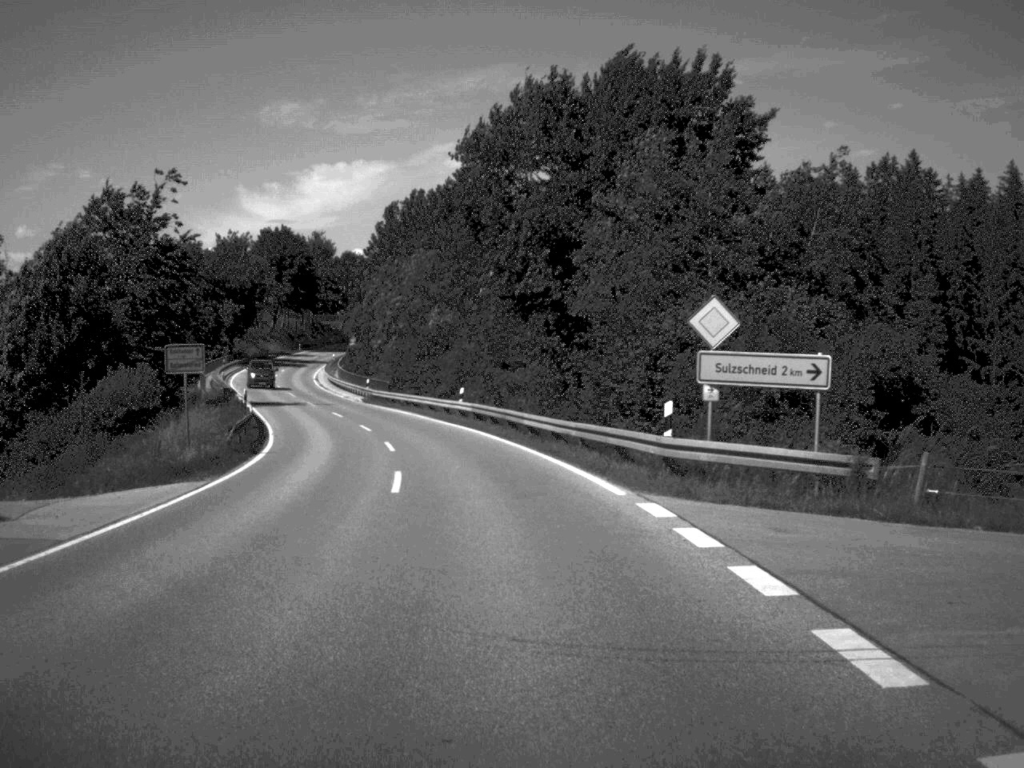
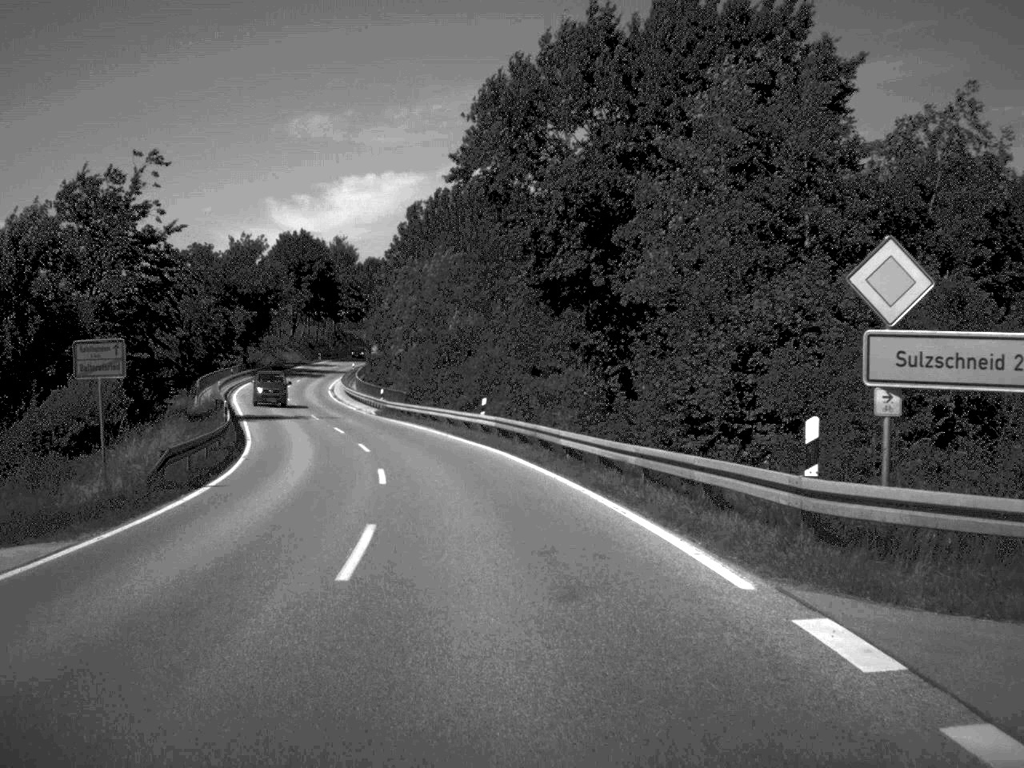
(-0.1, +8.3) m; -1°
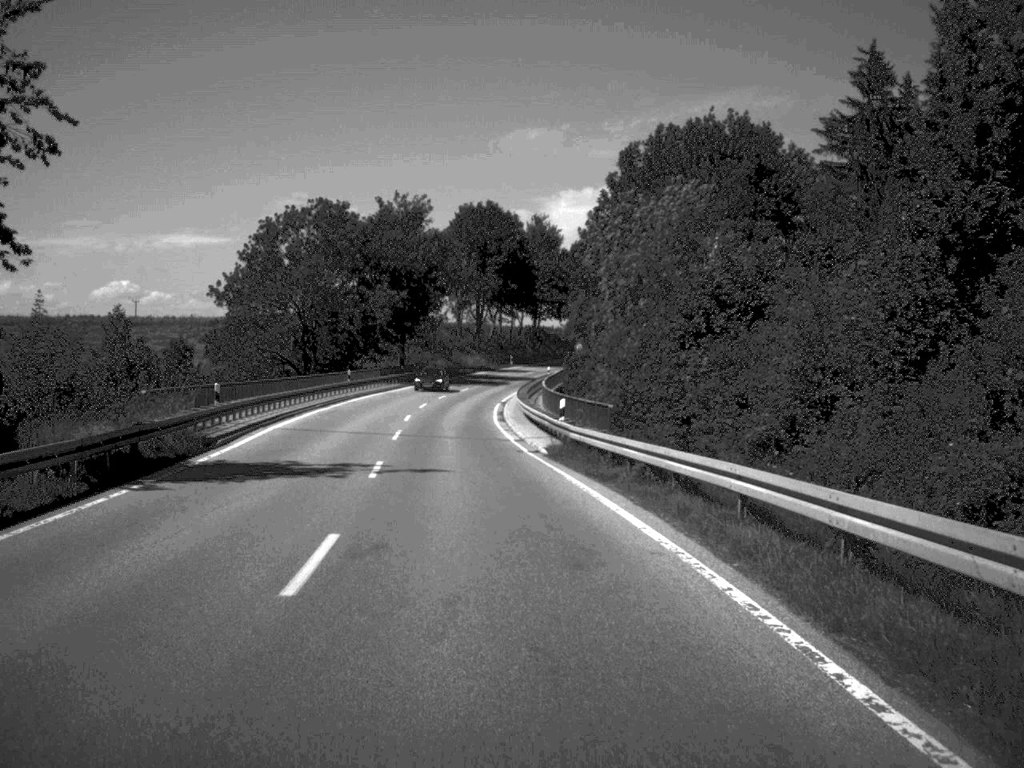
(-2.9, +36.3) m; -10°
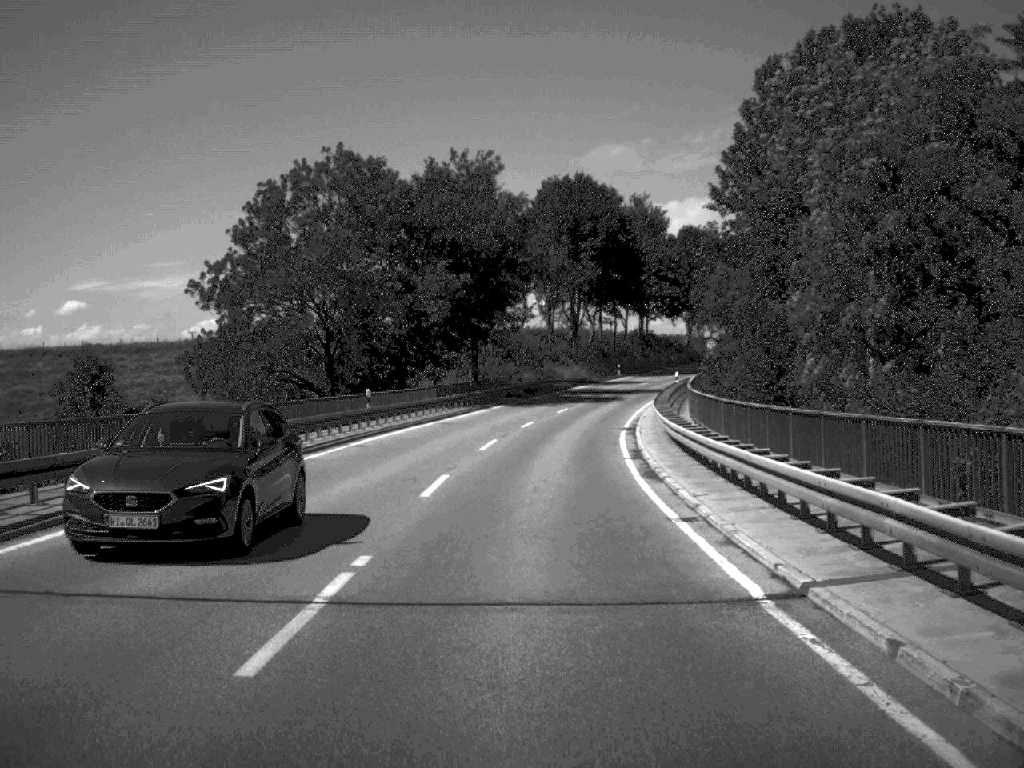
(-1.3, +26.8) m; -4°
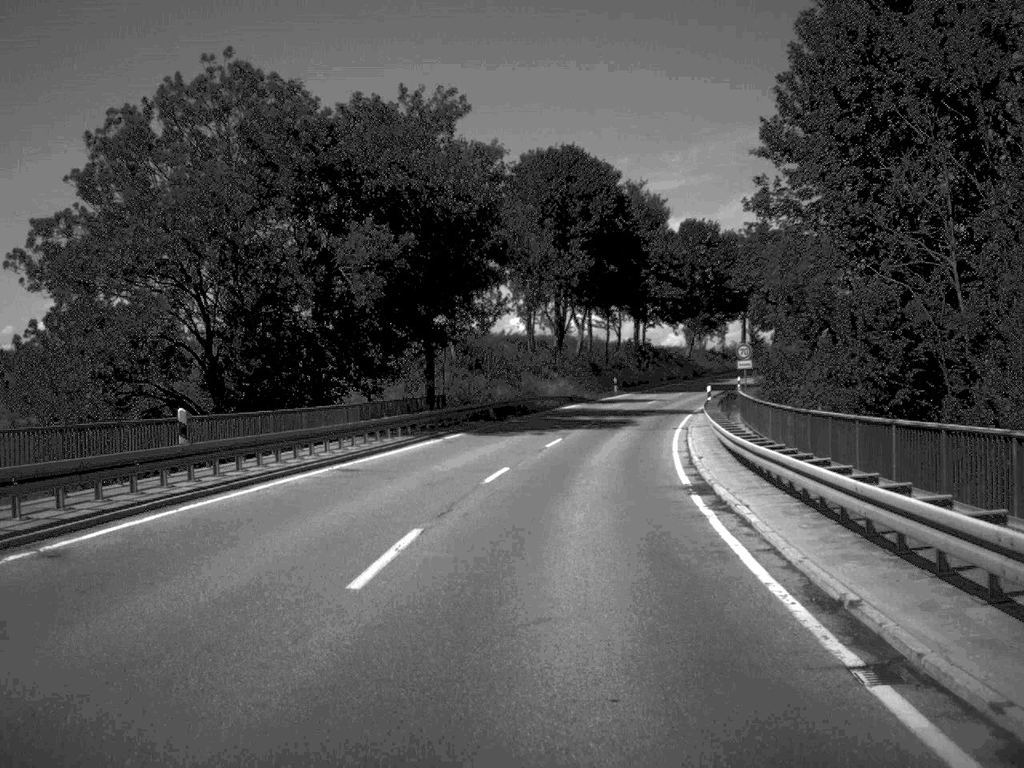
(+0.1, +19.9) m; +1°
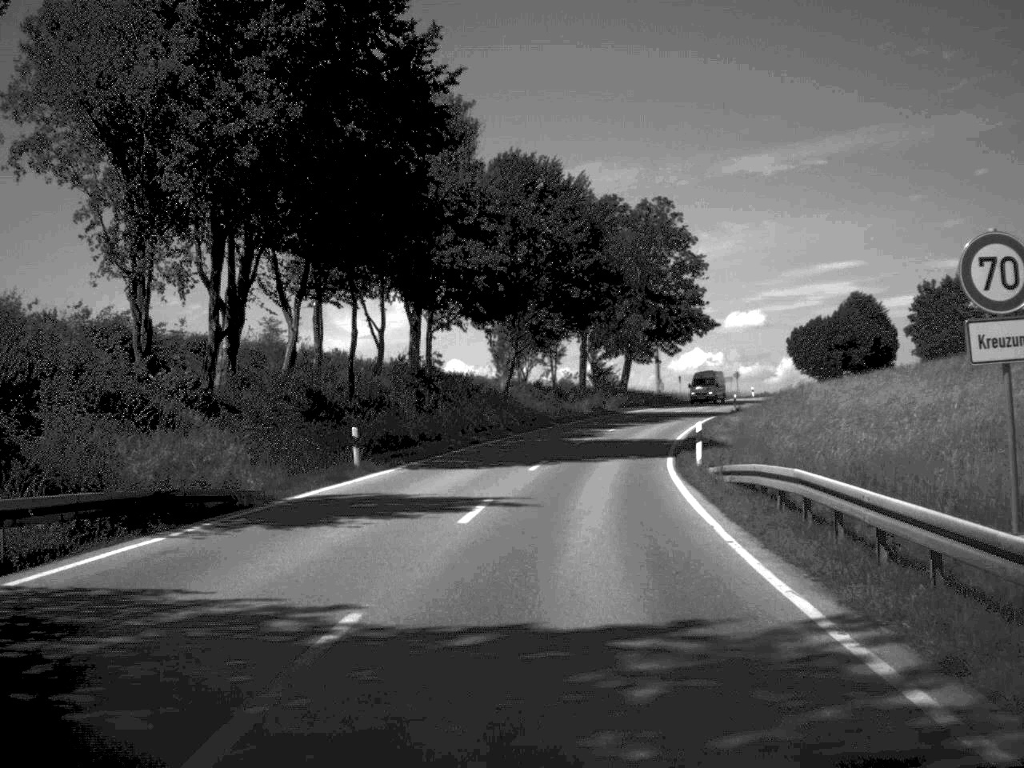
(+4.2, +51.2) m; +10°
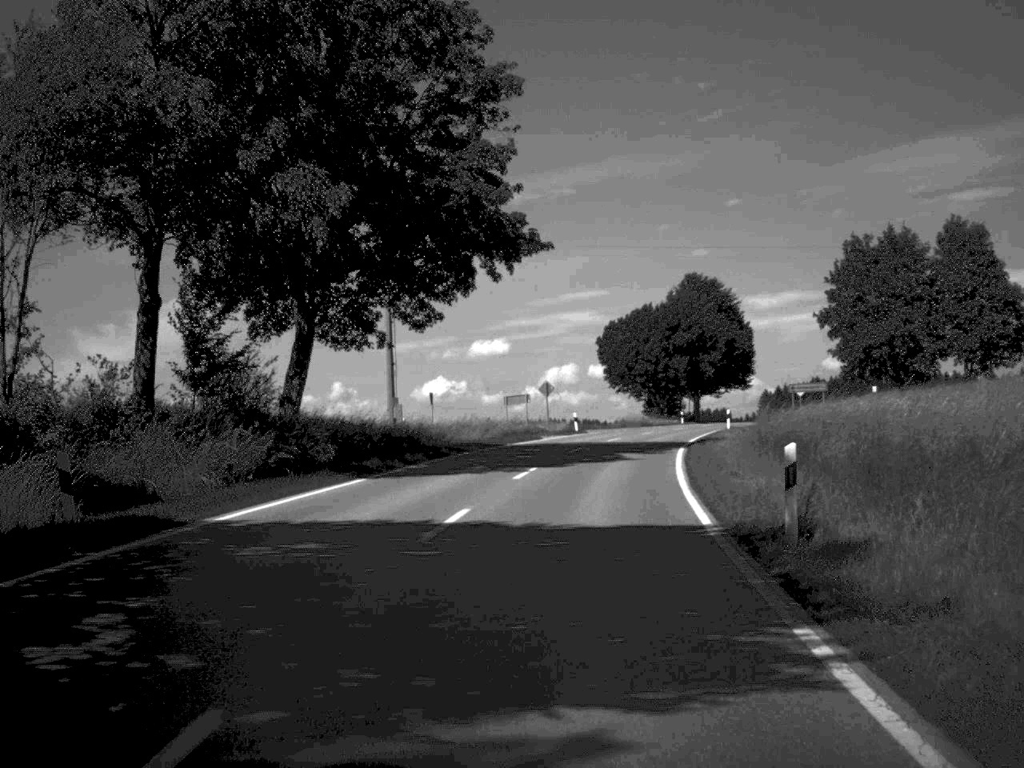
(+6.5, +60.8) m; +11°
